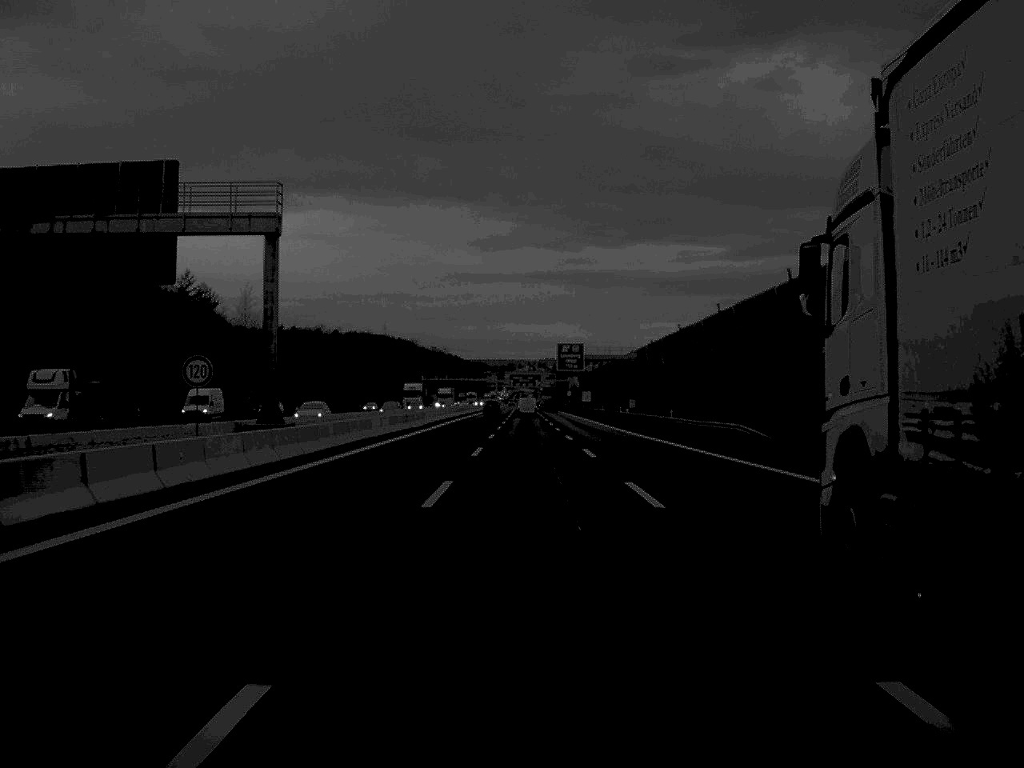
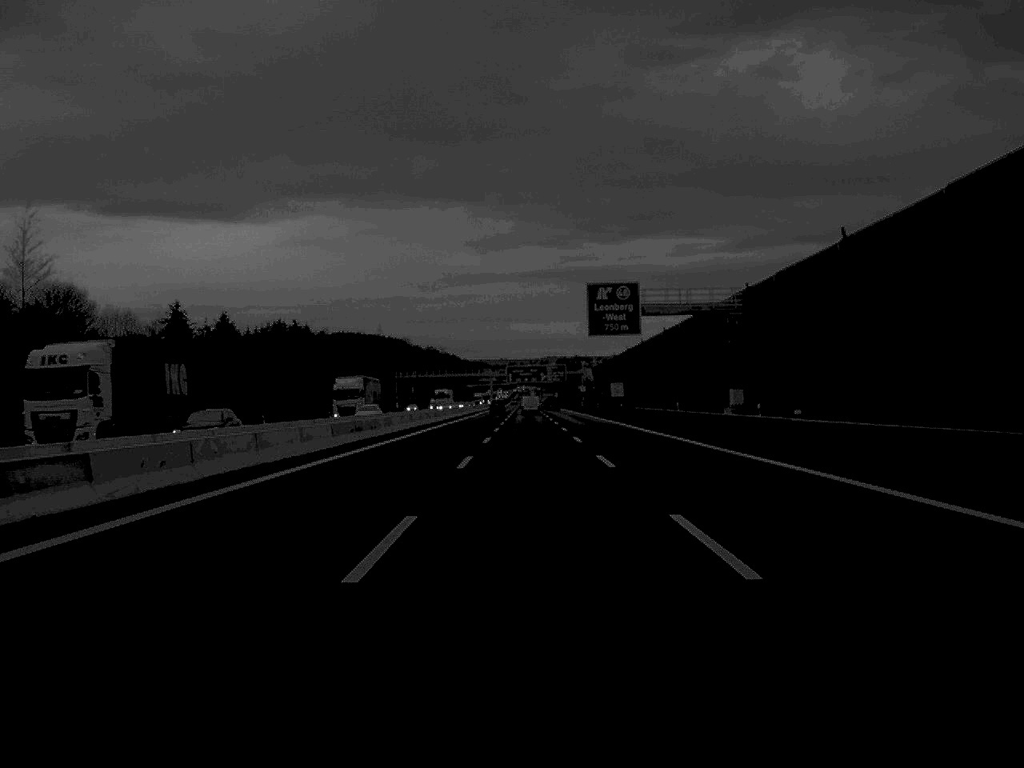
(-0.1, +79.7) m; 0°
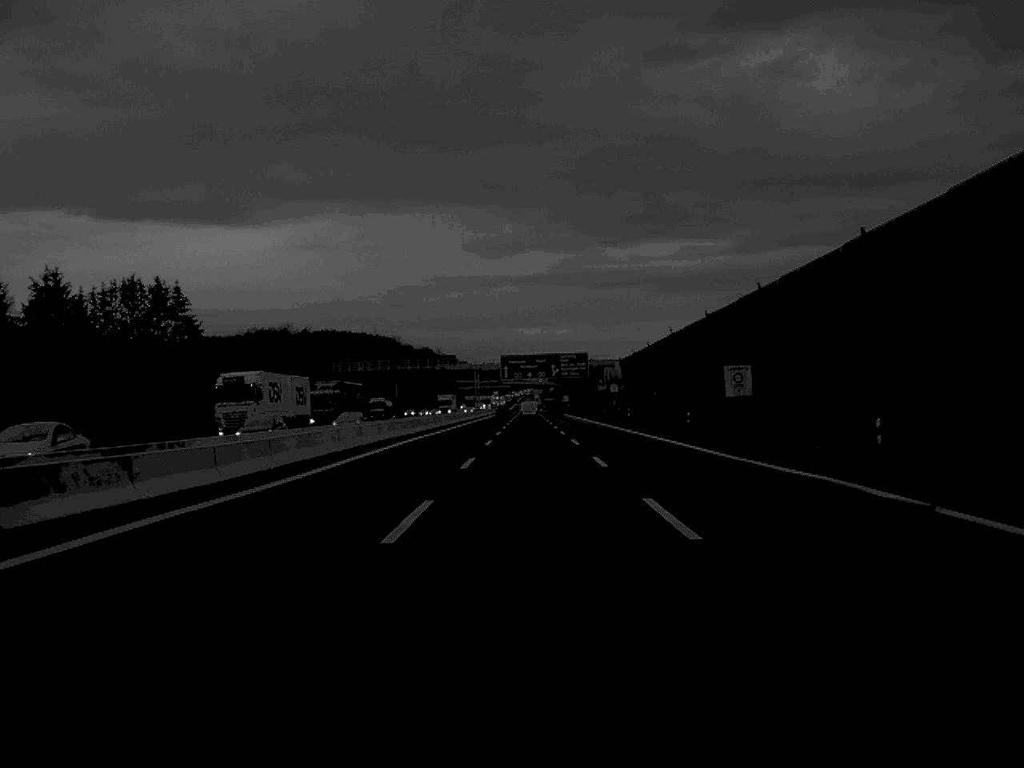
(0.0, +99.3) m; 0°
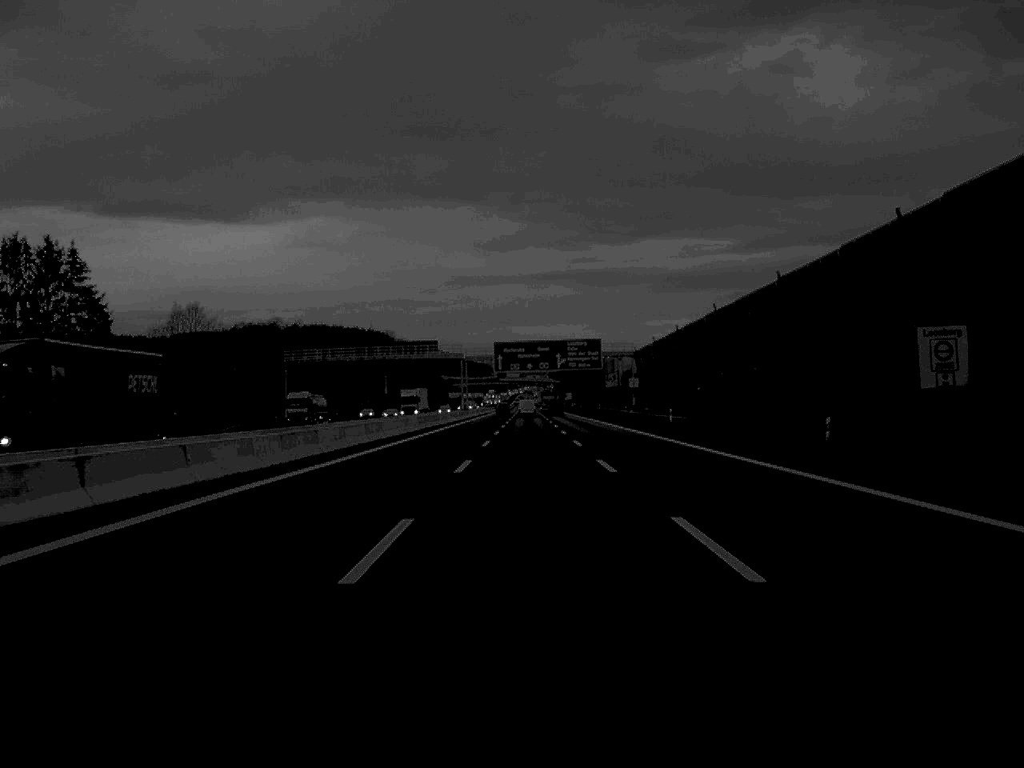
(0.0, +38.5) m; 0°
